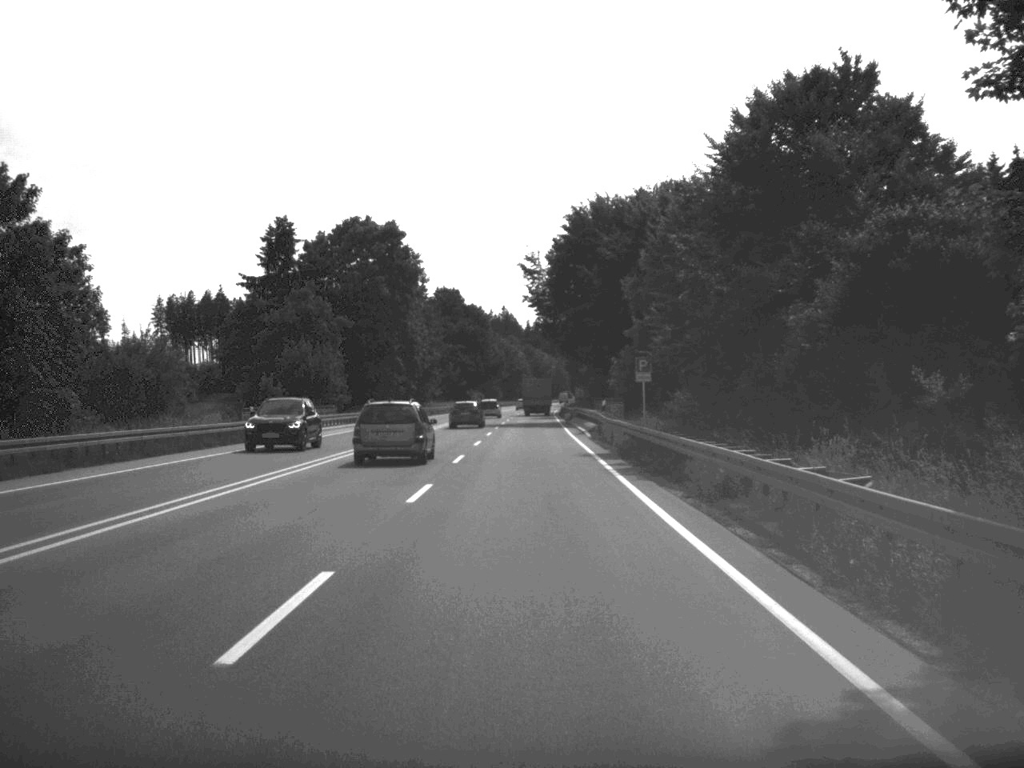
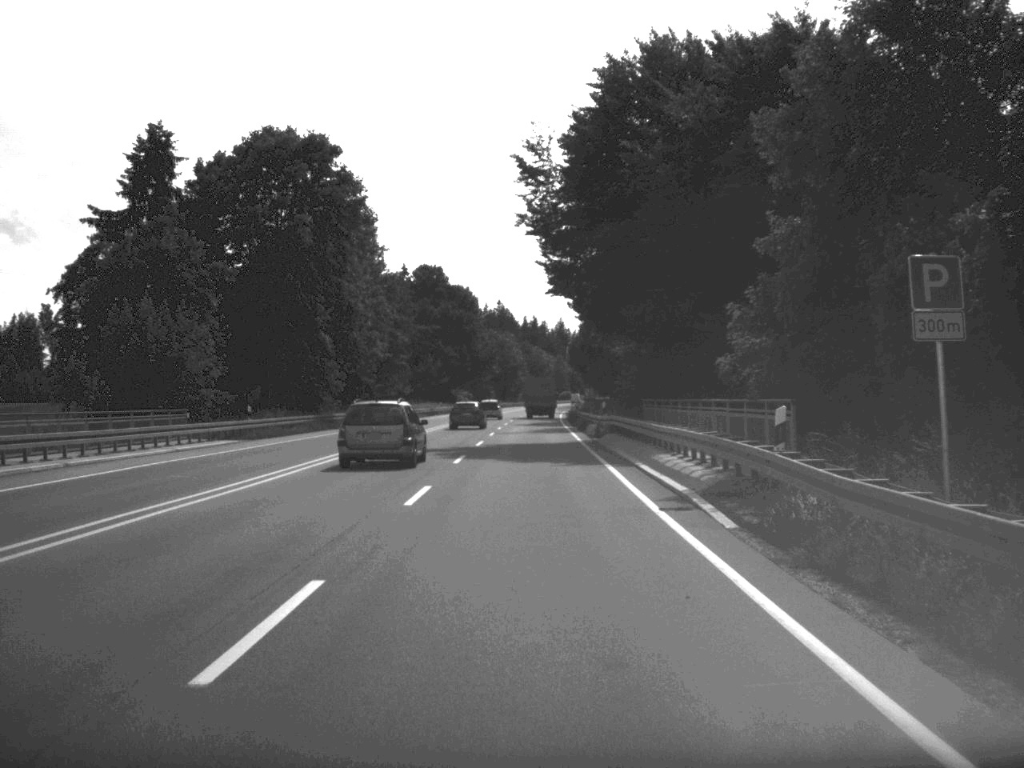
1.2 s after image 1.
(0.0, +36.0) m; 0°
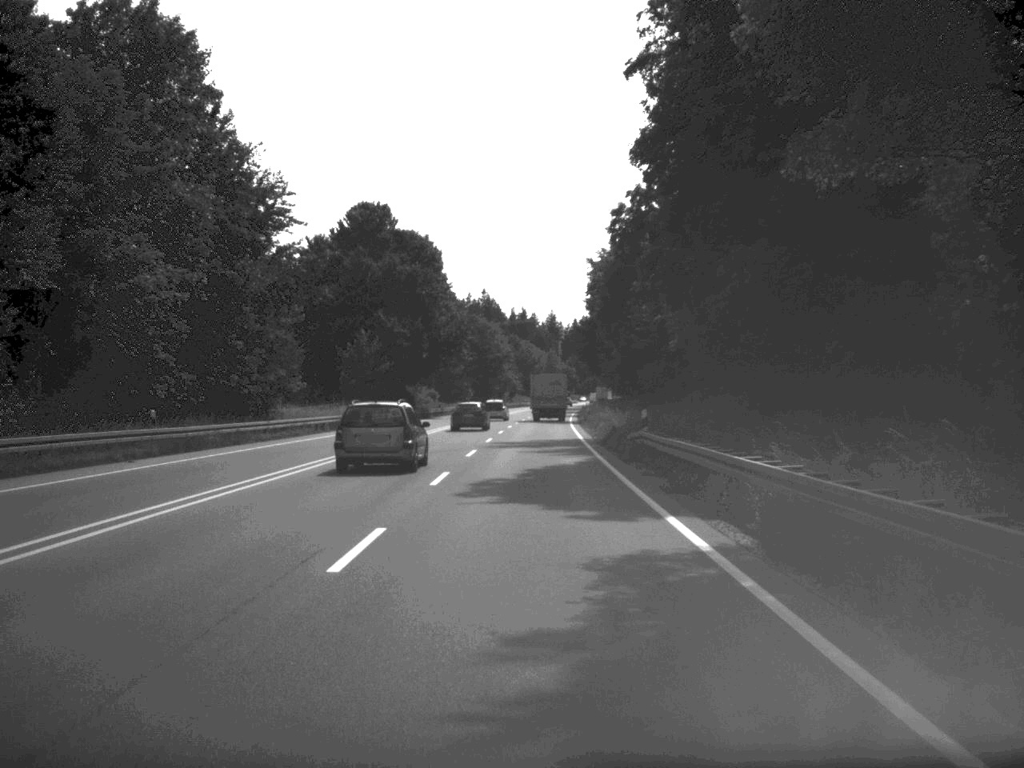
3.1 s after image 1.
(+0.2, +54.5) m; 0°
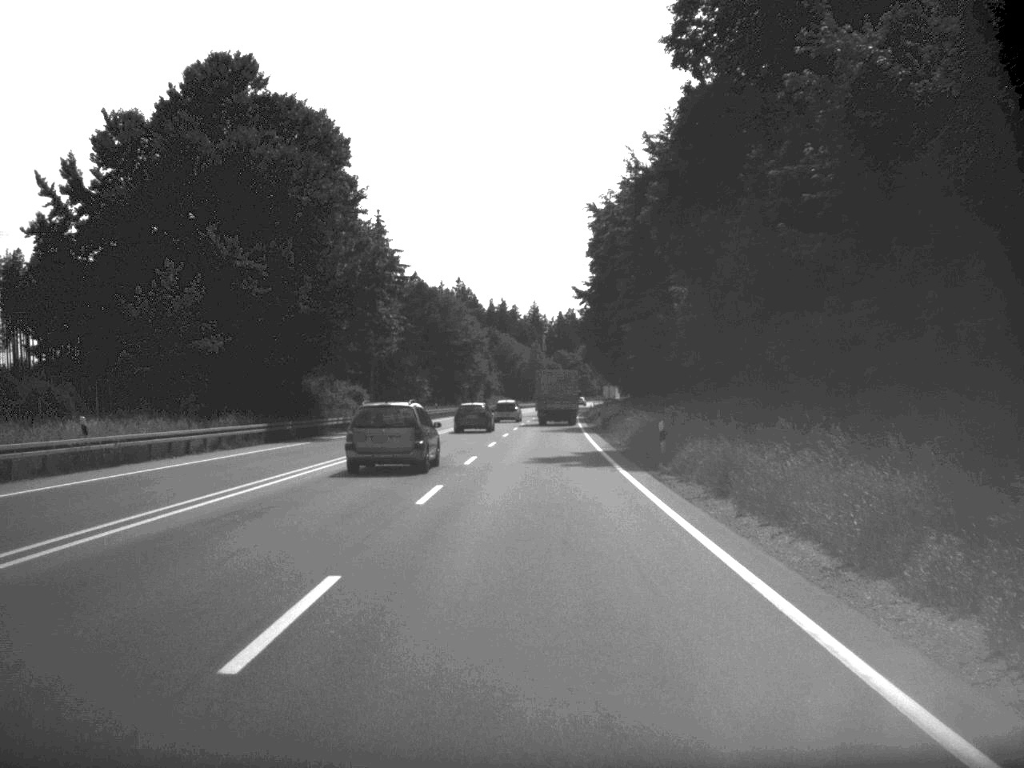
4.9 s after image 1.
(+0.3, +51.6) m; +1°
